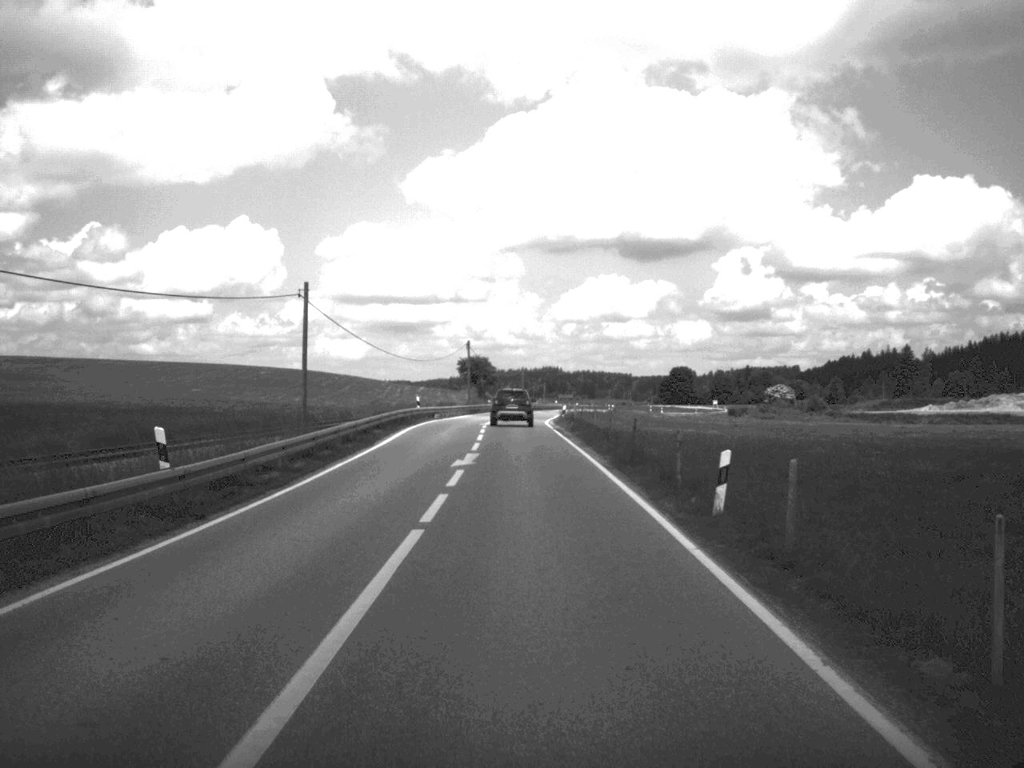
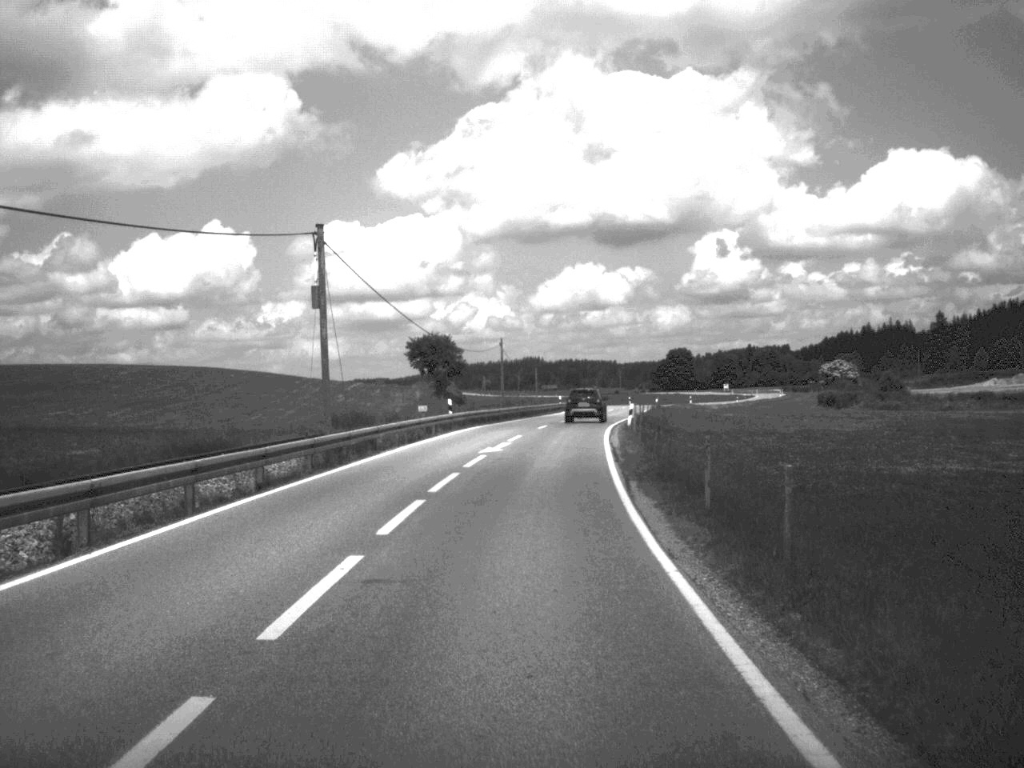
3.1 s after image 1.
(-0.3, +66.3) m; +1°
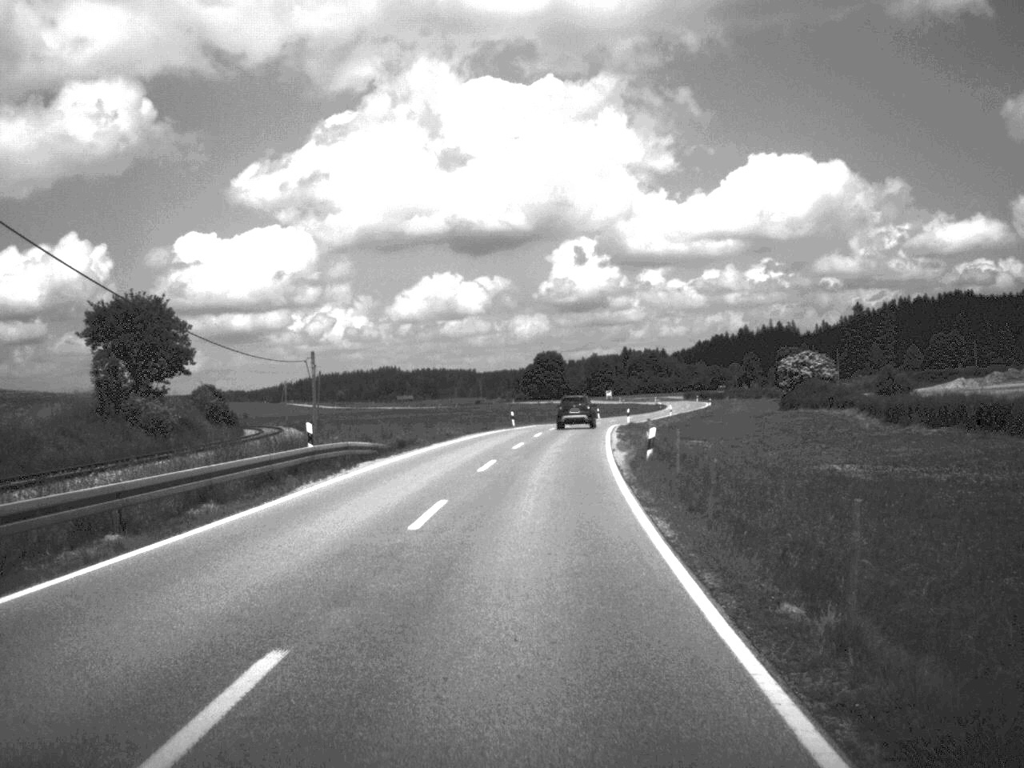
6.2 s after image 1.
(+3.9, +69.0) m; +6°
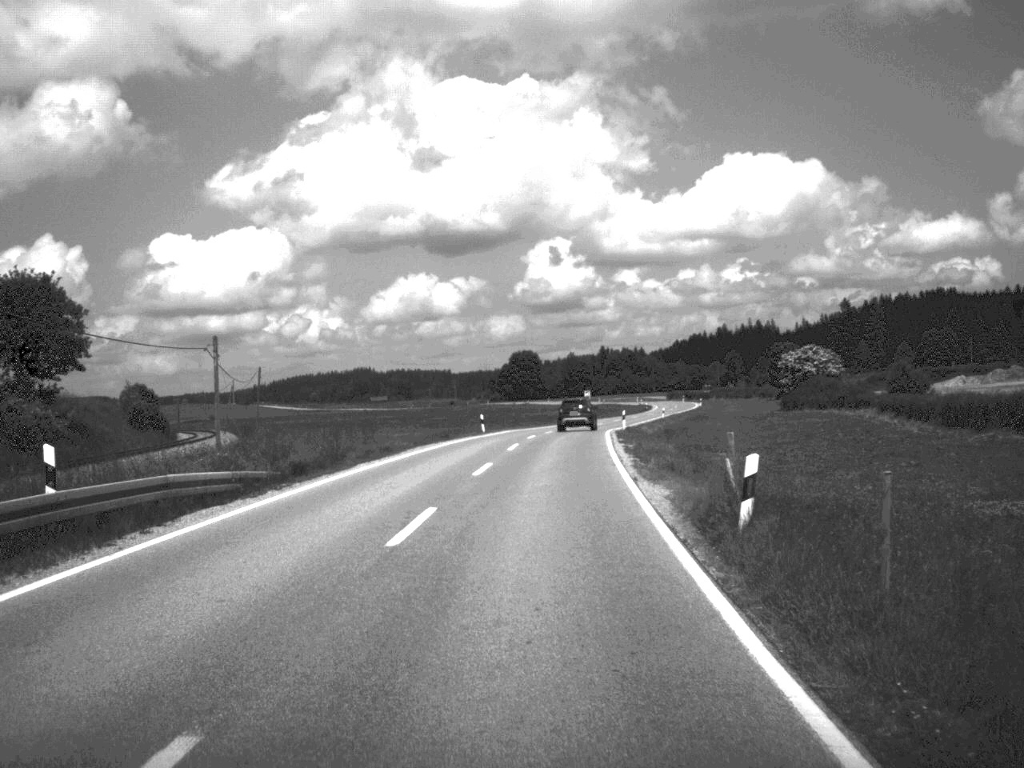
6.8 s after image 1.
(+0.1, +14.0) m; +1°
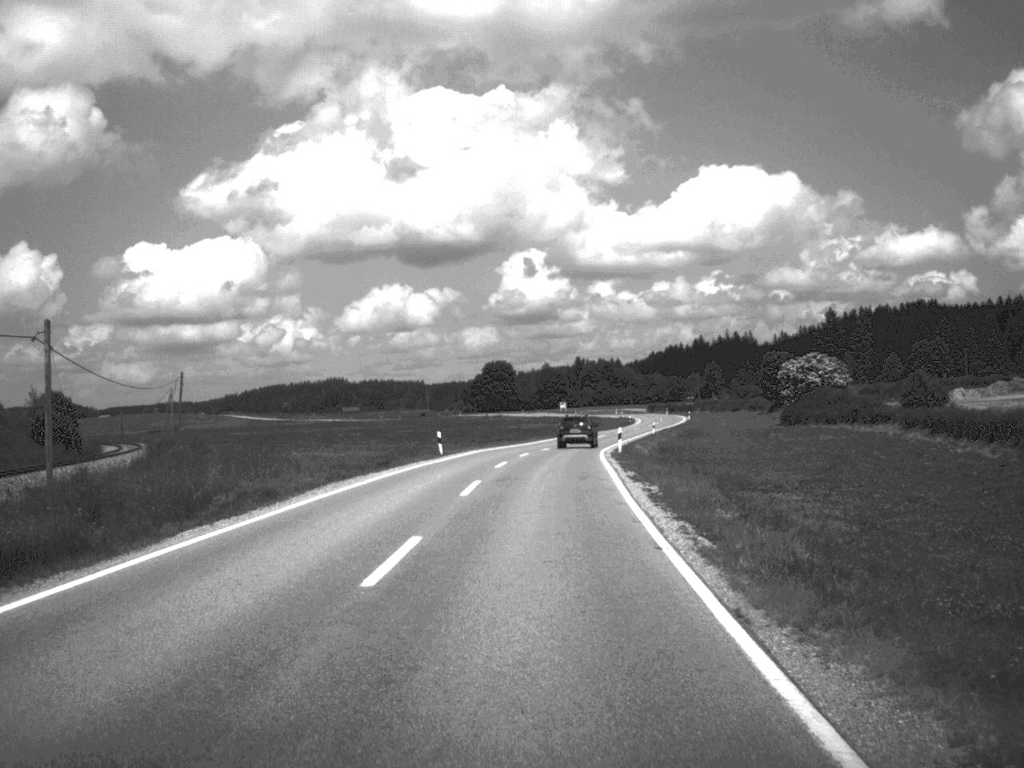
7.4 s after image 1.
(+0.1, +13.5) m; +1°
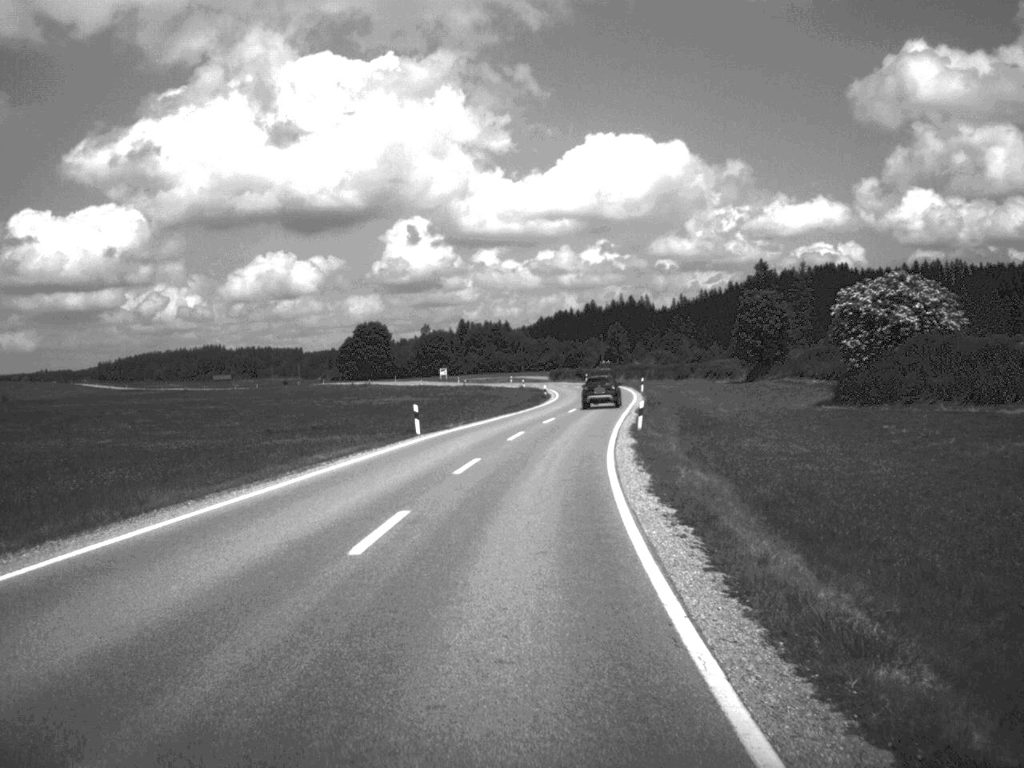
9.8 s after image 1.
(+2.2, +57.0) m; +5°
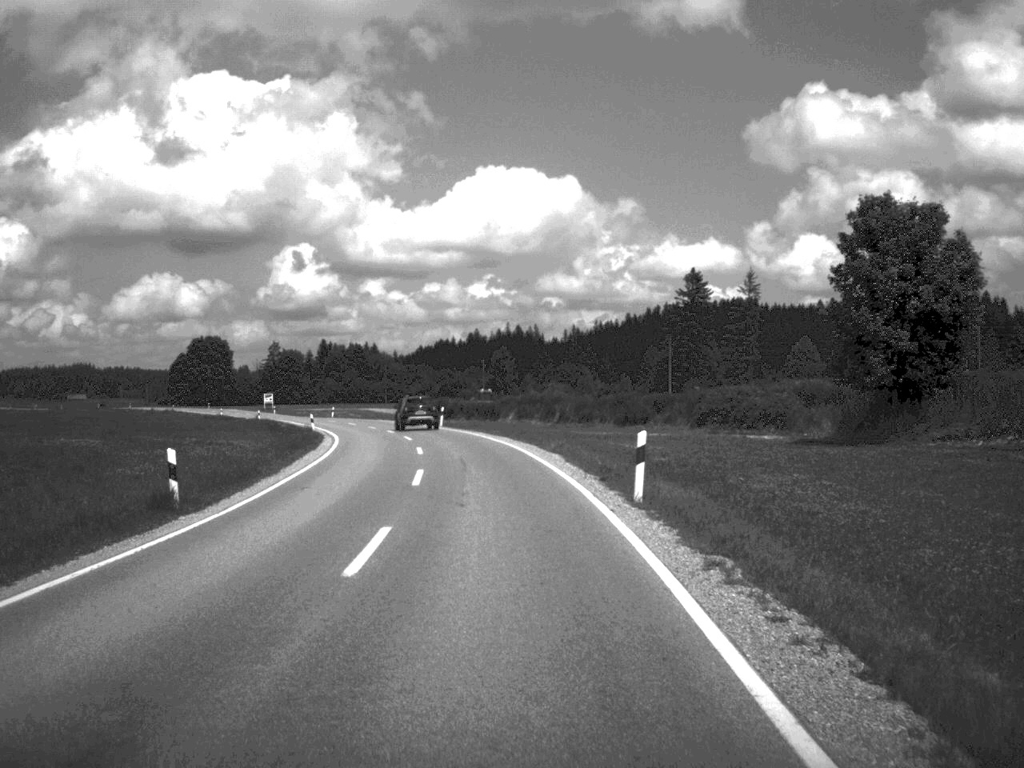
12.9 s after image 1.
(+4.6, +71.2) m; +5°
